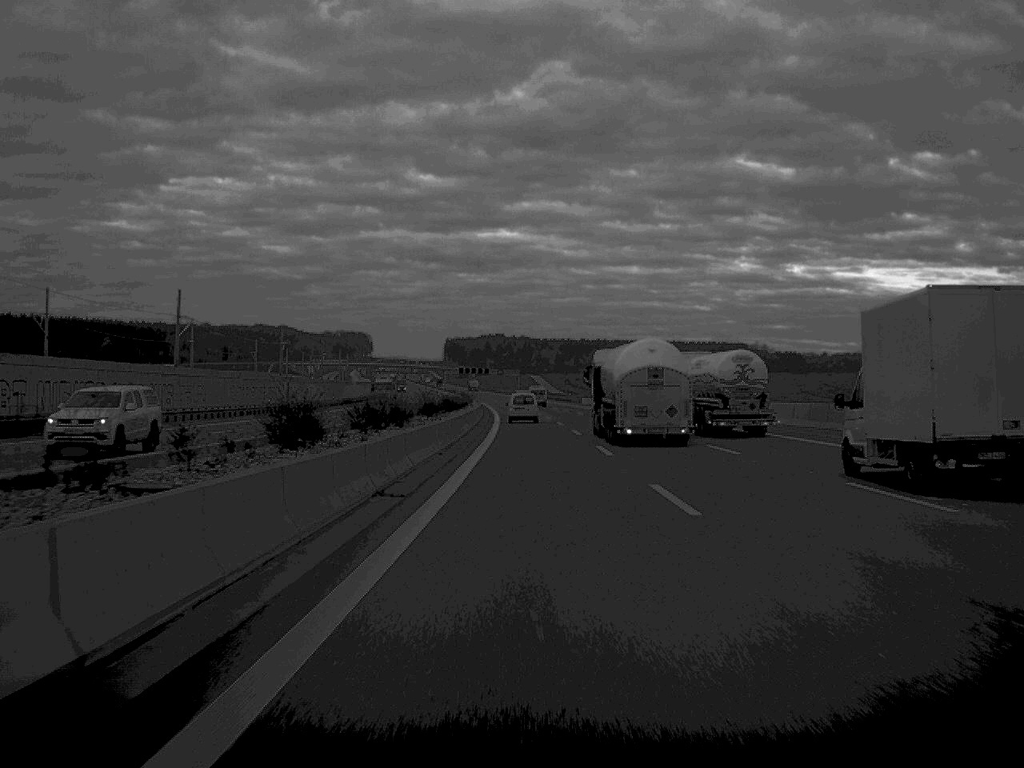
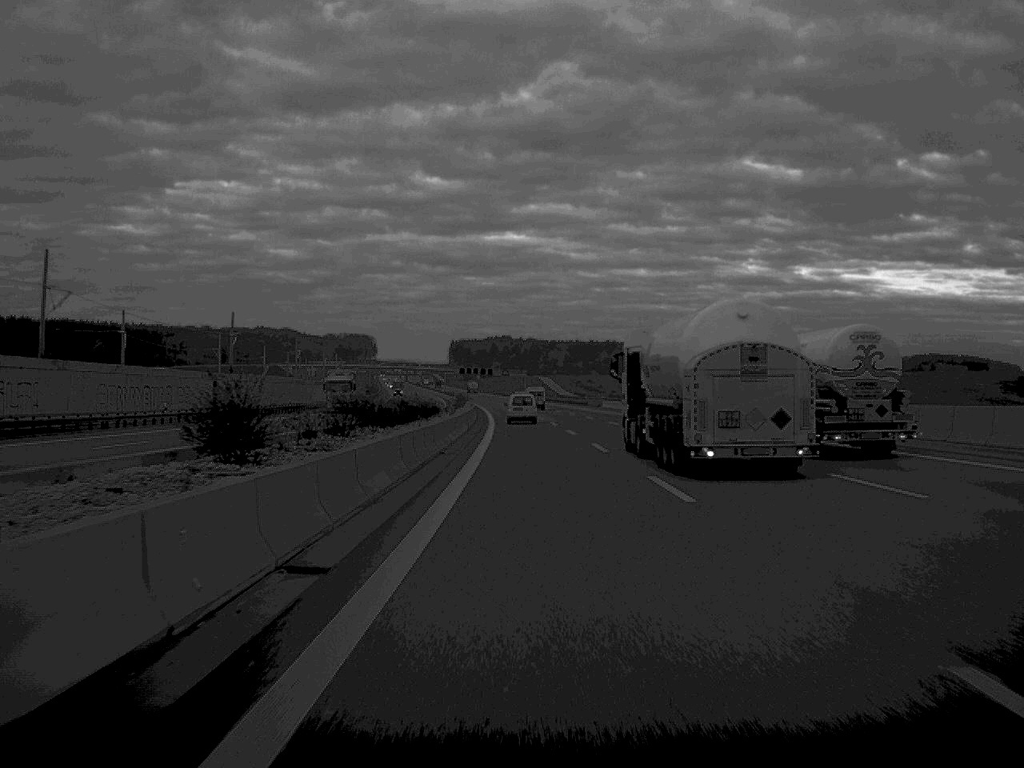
(-0.1, +34.7) m; 0°
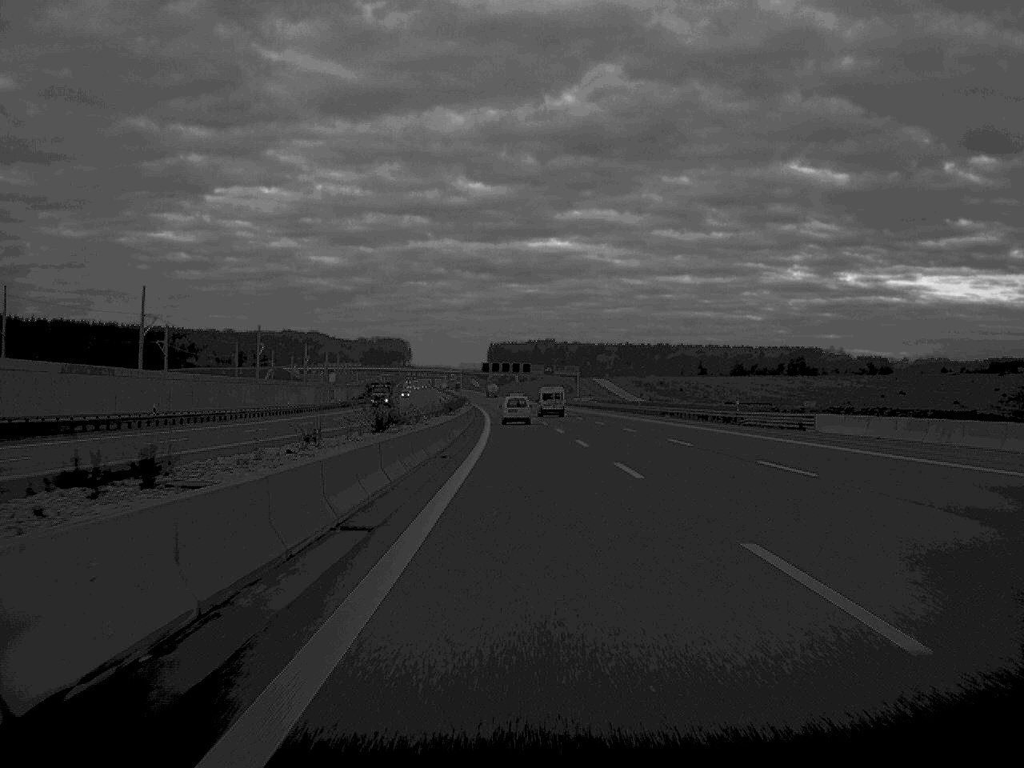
(-1.6, +99.5) m; -2°
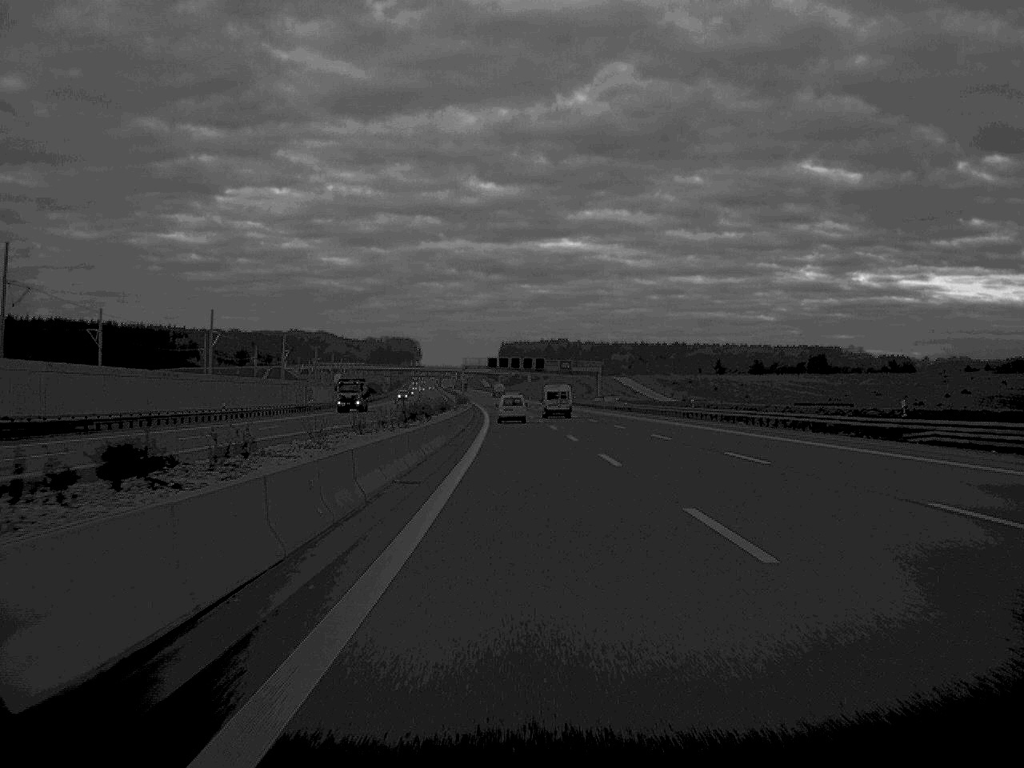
(-0.2, +31.7) m; -1°
